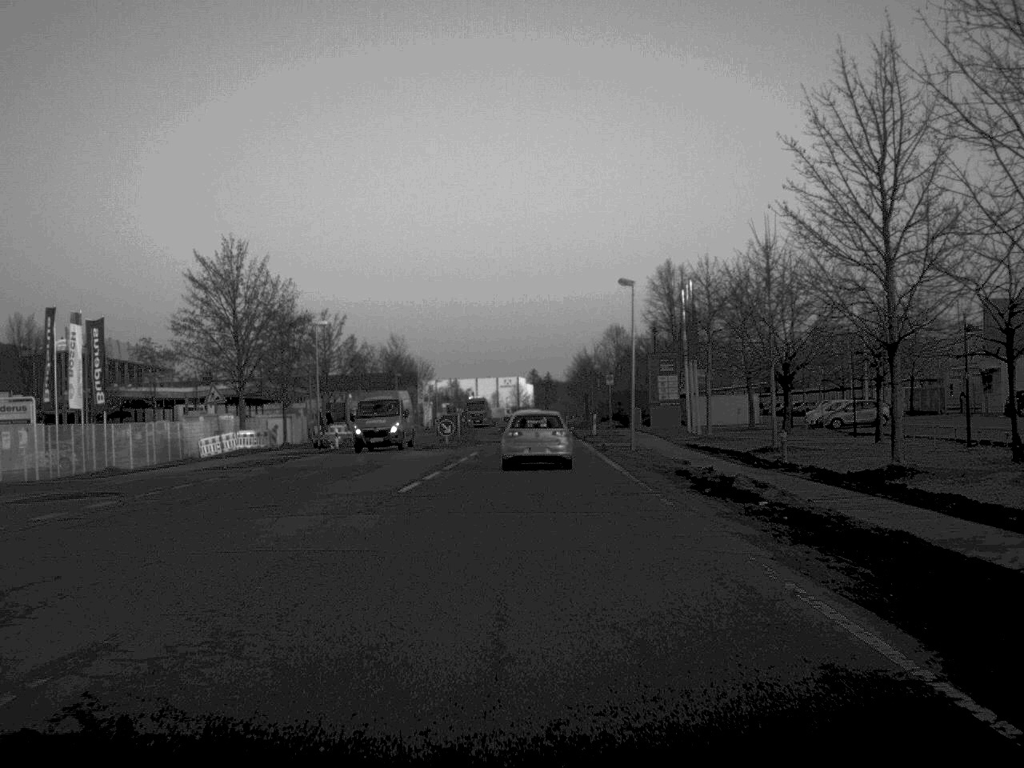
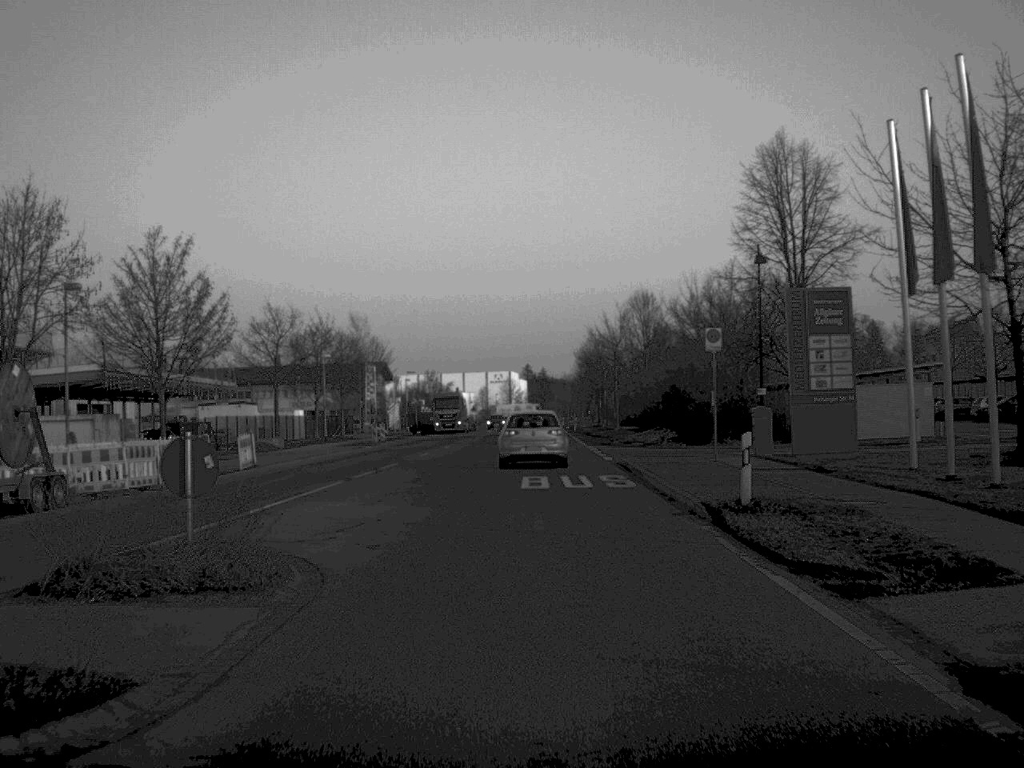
(+0.2, +43.6) m; 0°
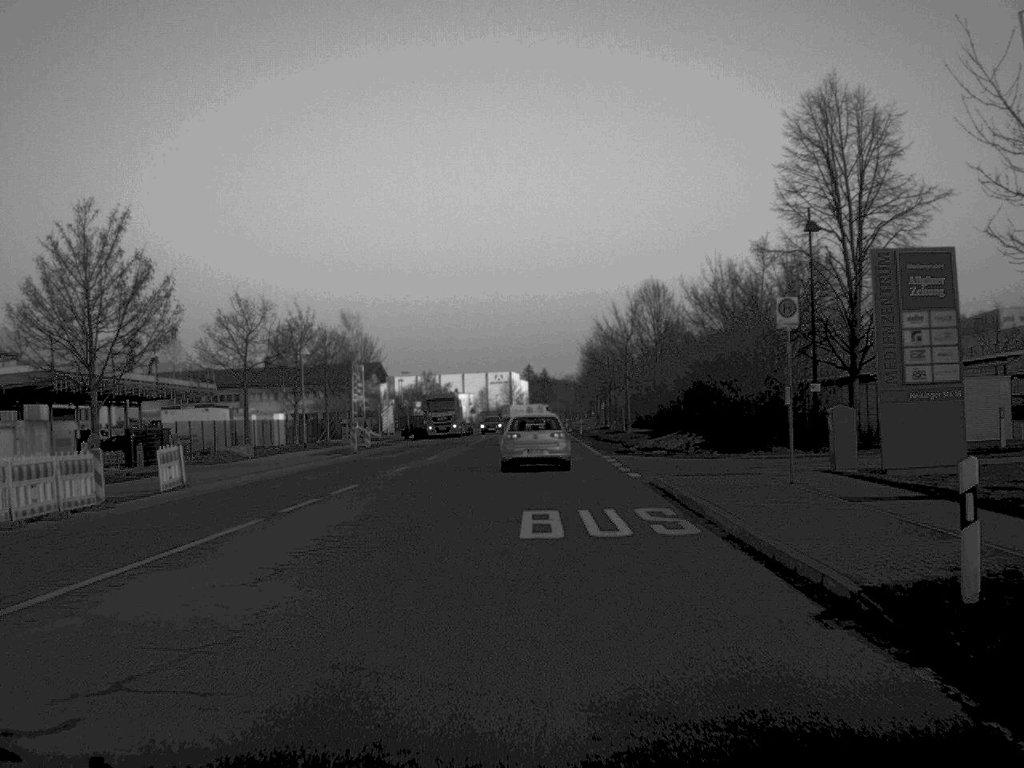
(0.0, +8.9) m; 0°
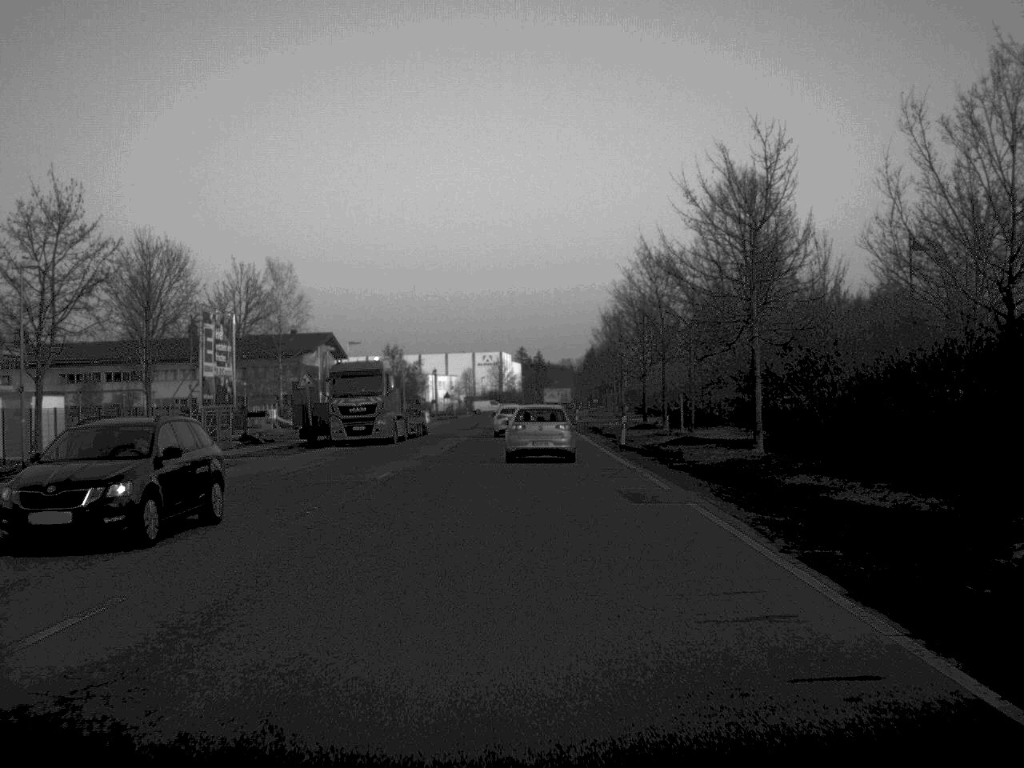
(+0.1, +44.8) m; 0°
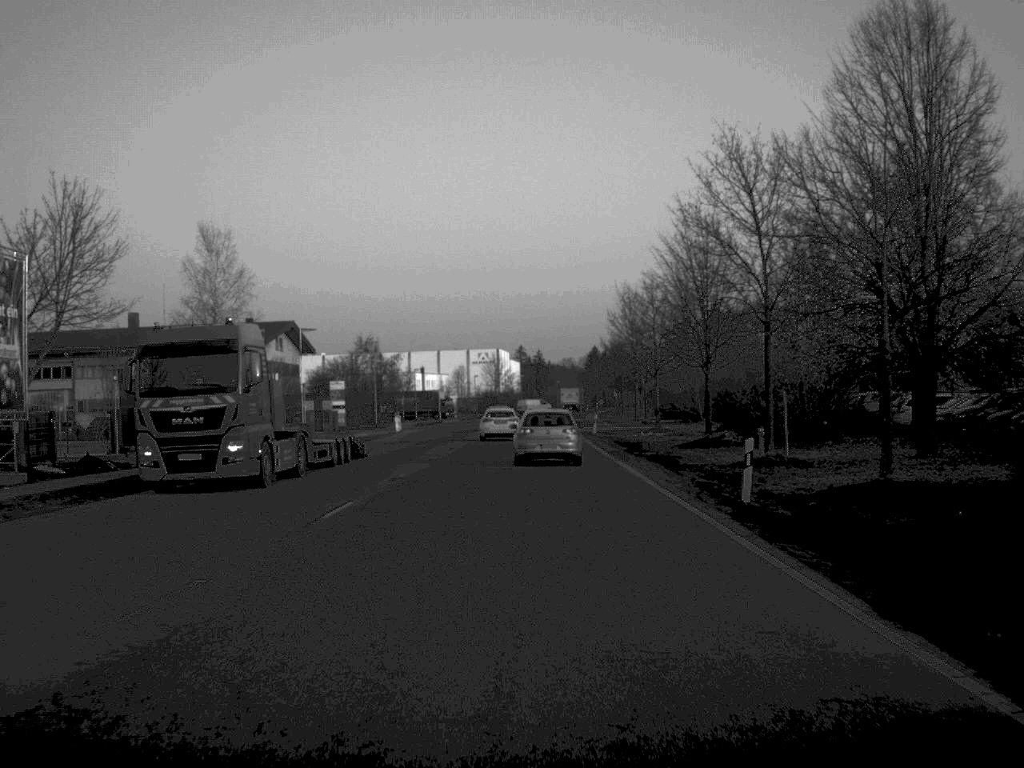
(0.0, +25.9) m; 0°
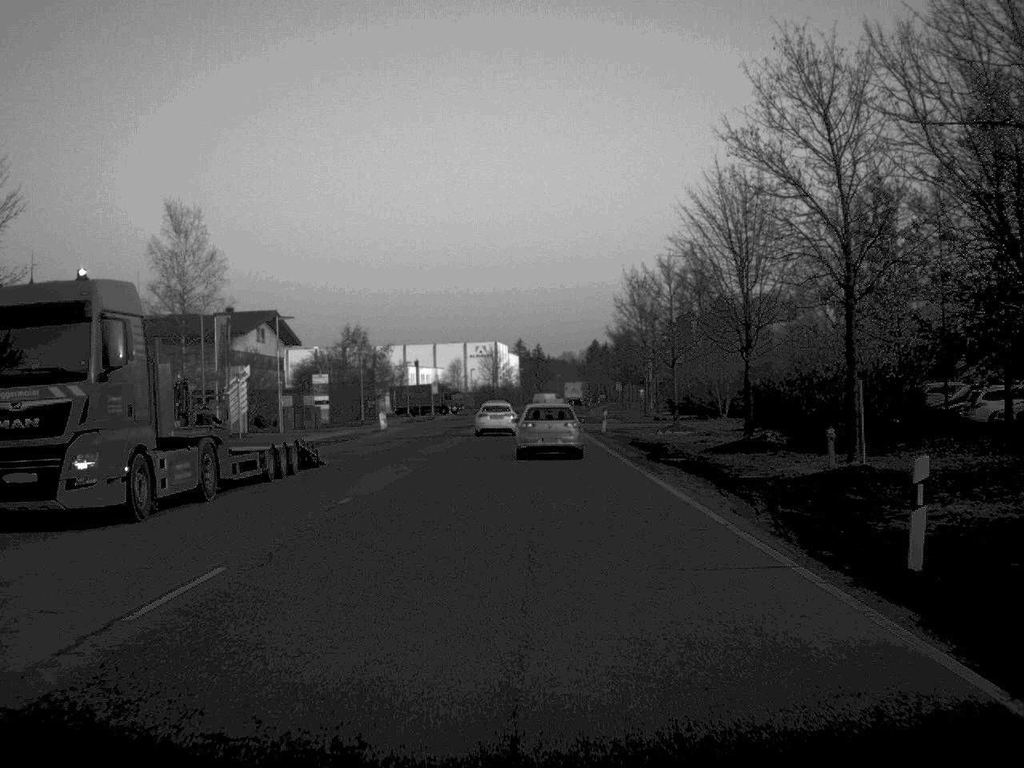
(0.0, +8.9) m; 0°
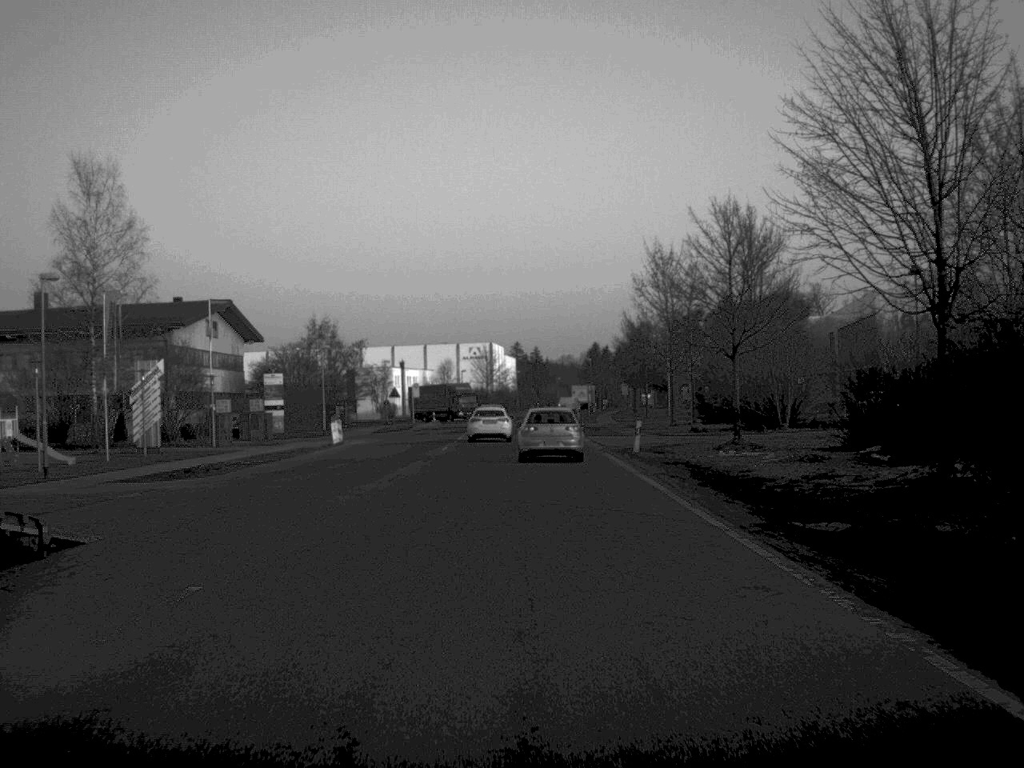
(0.0, +18.8) m; 0°
